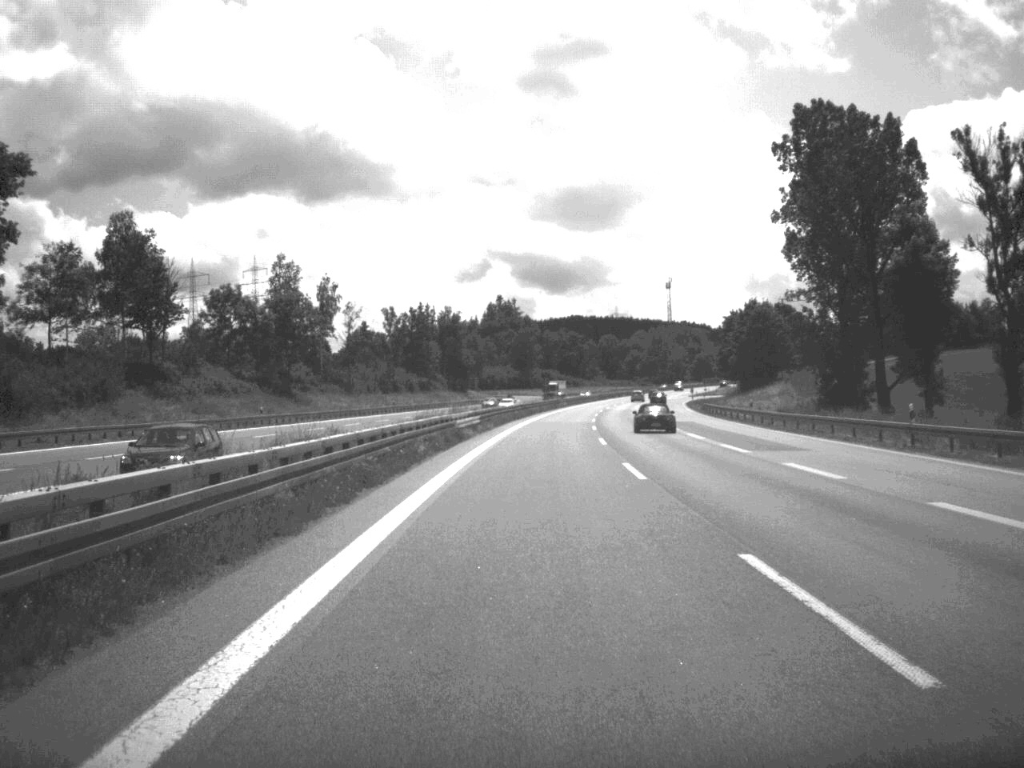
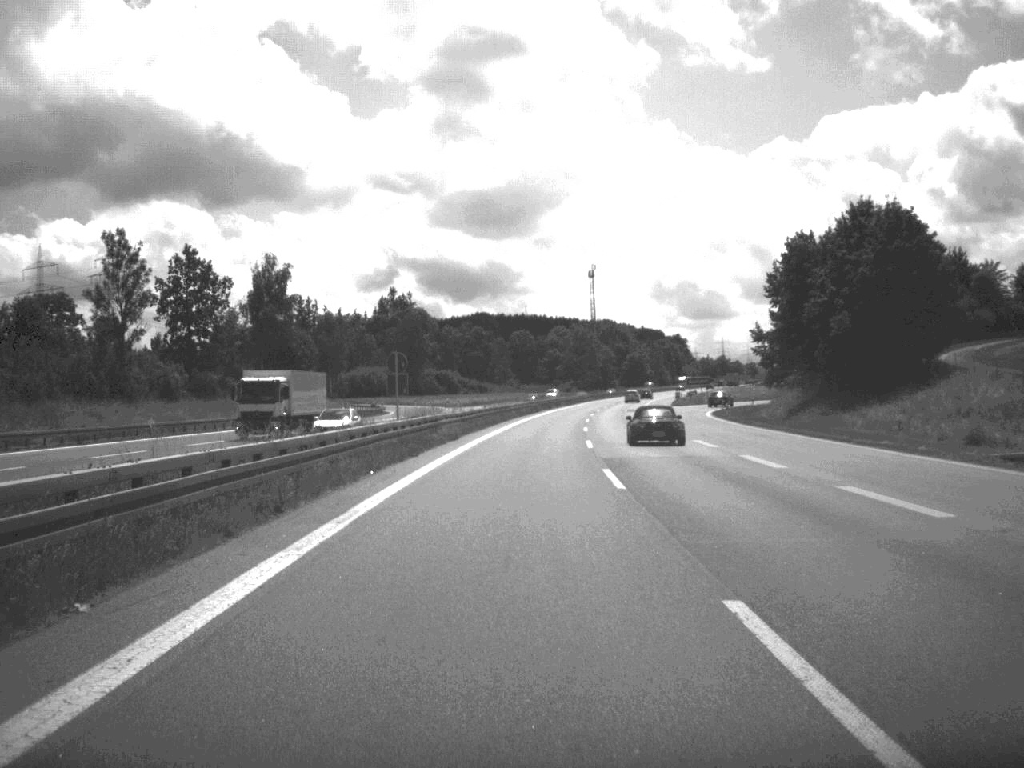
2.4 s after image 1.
(+3.2, +91.3) m; +4°
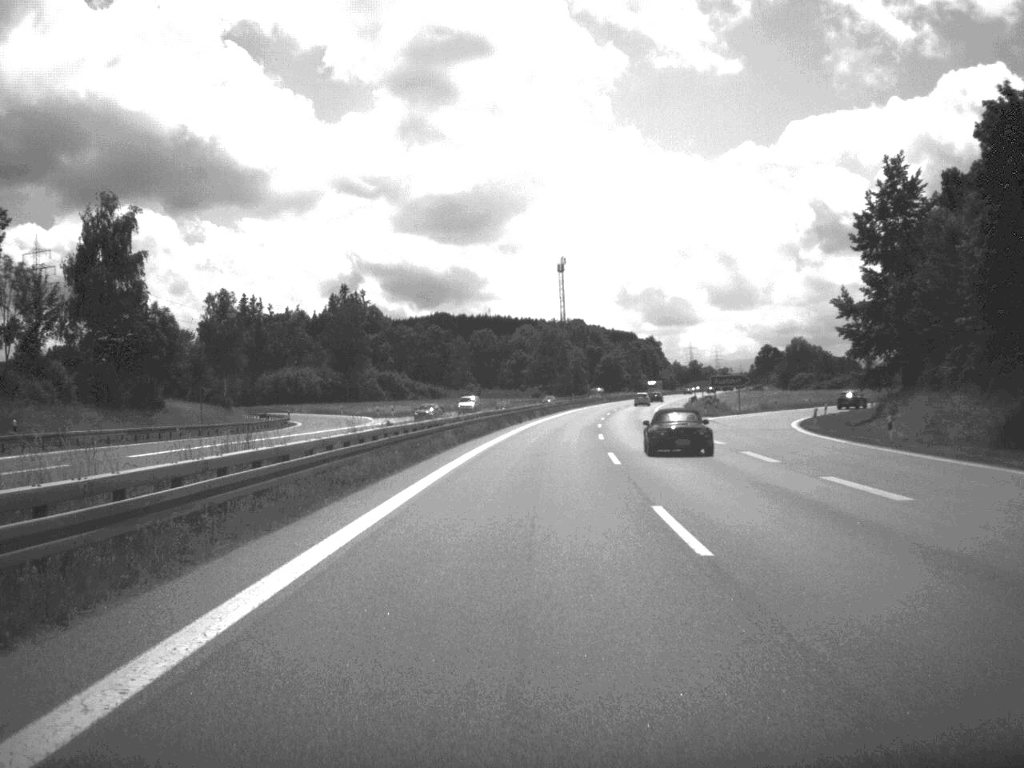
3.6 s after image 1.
(+0.5, +44.4) m; +1°
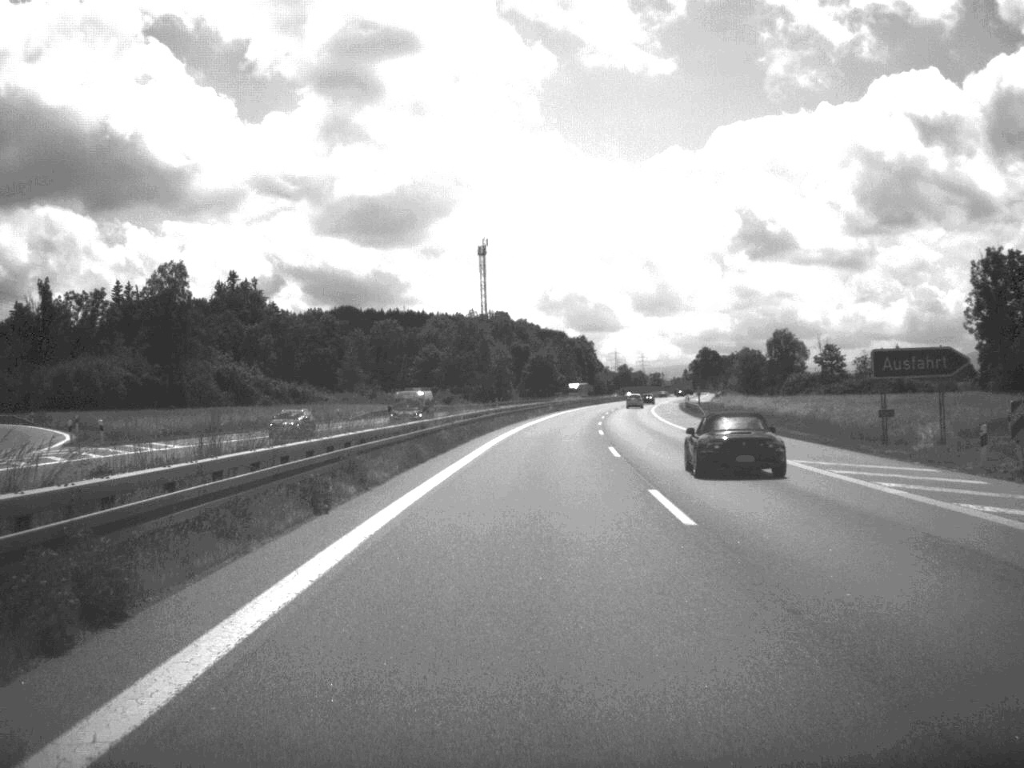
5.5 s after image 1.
(+2.0, +67.8) m; +3°
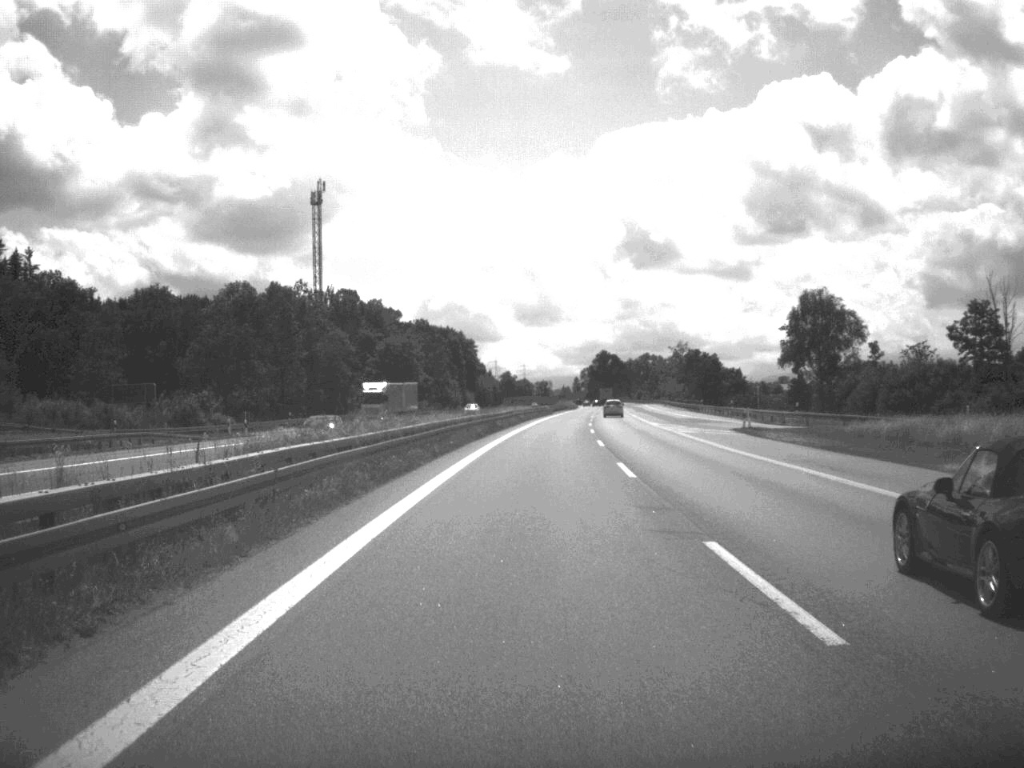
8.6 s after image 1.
(+5.2, +113.5) m; +5°
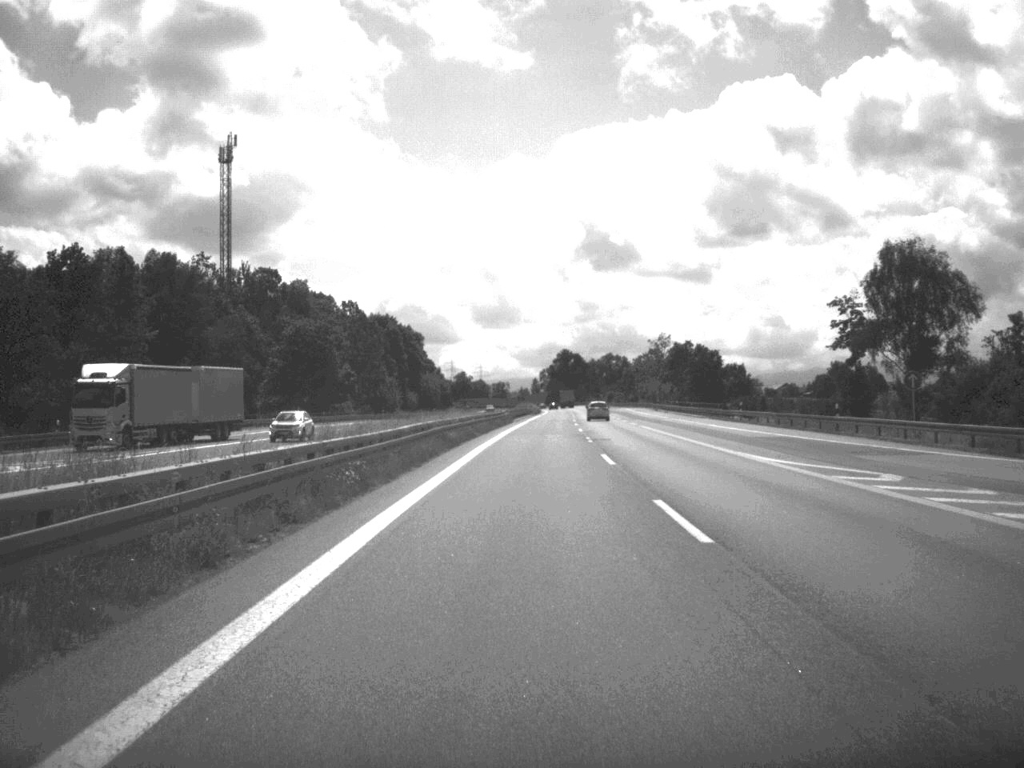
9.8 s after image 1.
(+0.7, +47.3) m; +2°
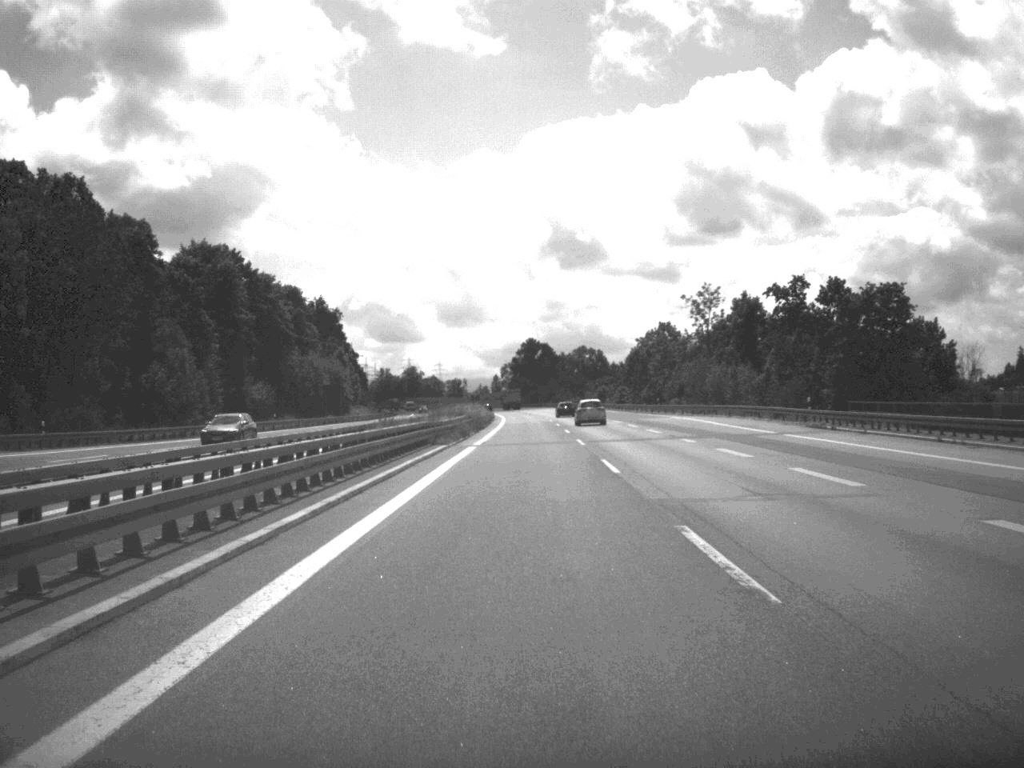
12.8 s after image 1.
(+2.0, +110.6) m; +1°
